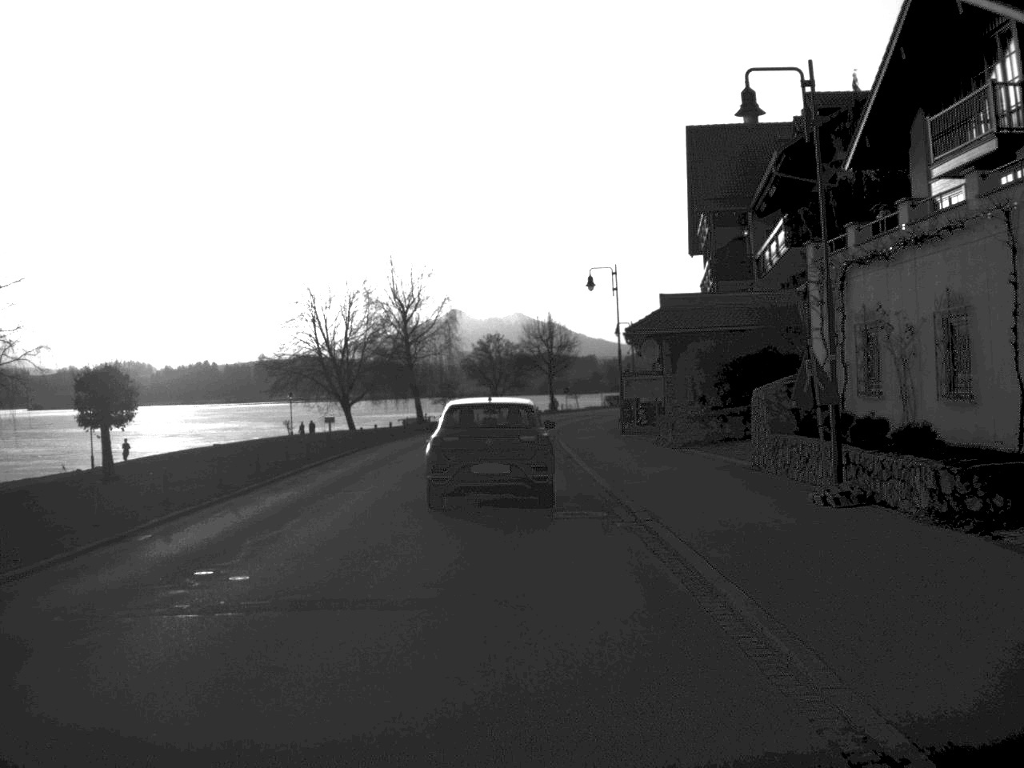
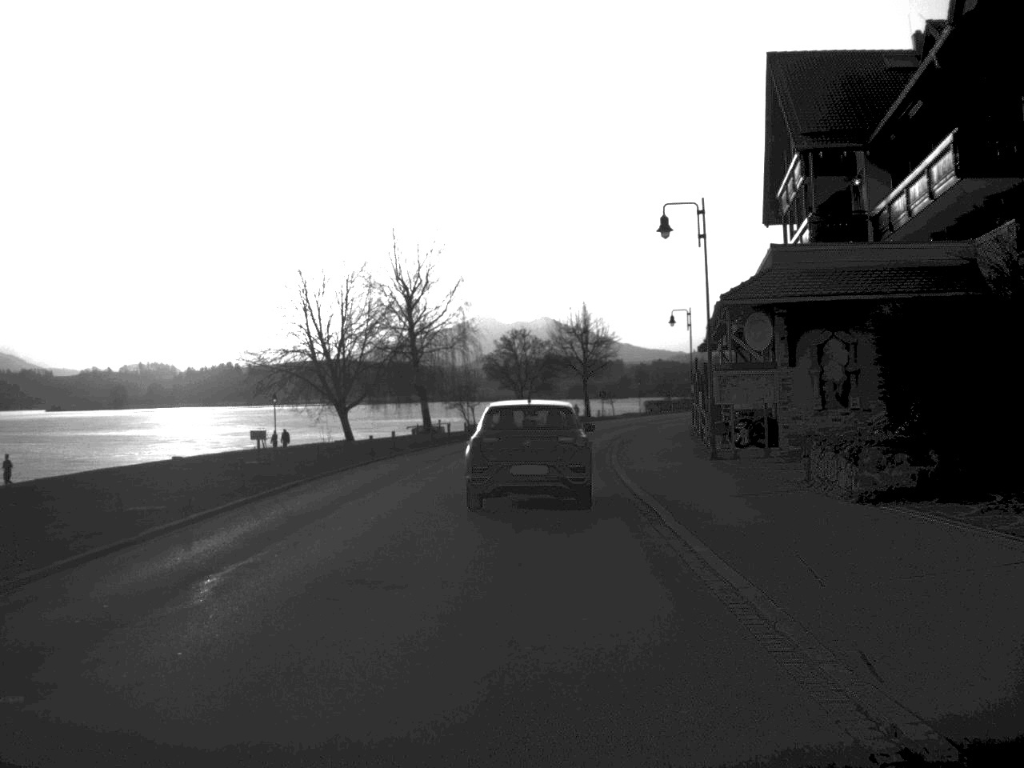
(-0.2, +15.3) m; -1°
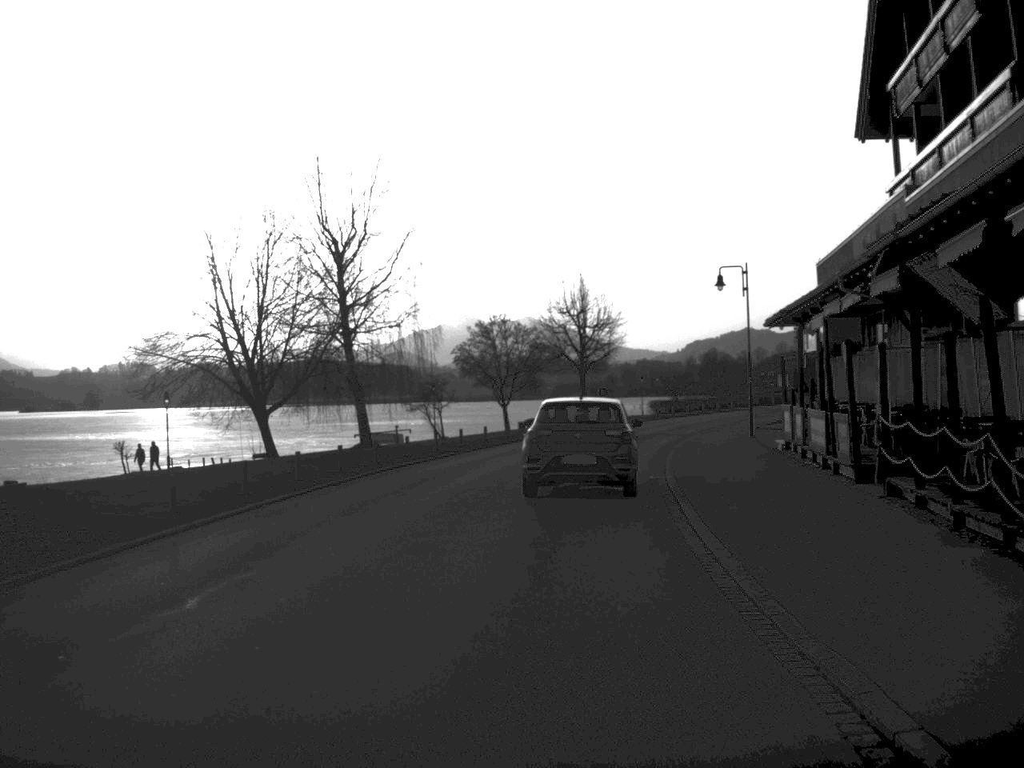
(+0.1, +20.1) m; +1°
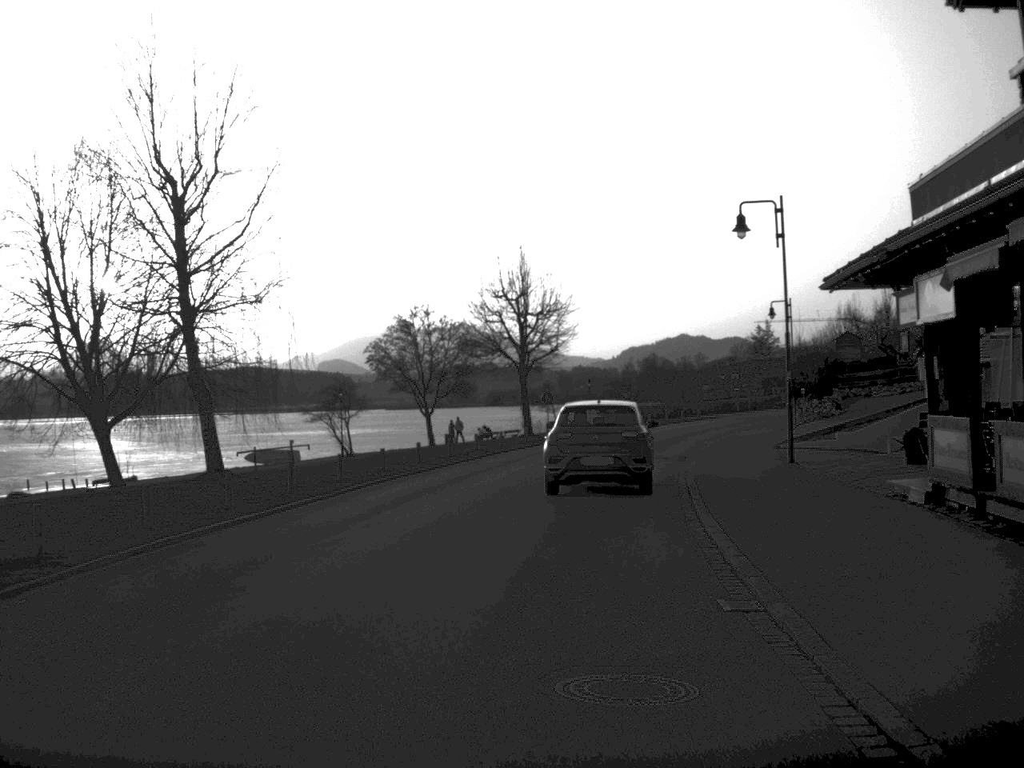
(+0.3, +14.9) m; +3°
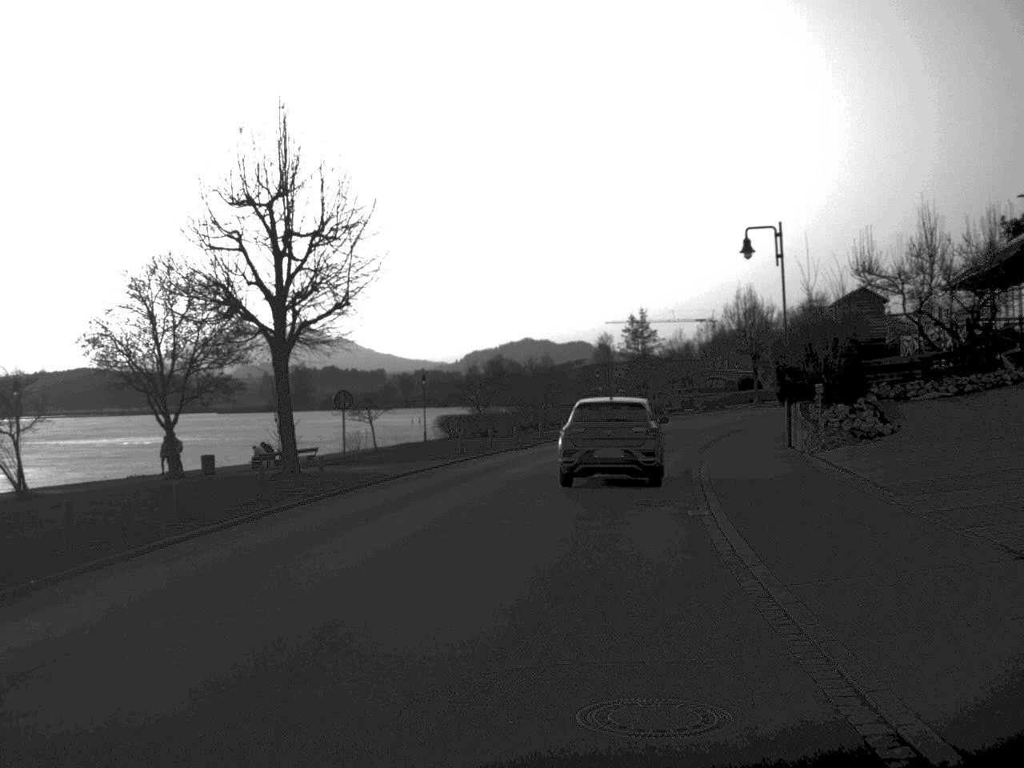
(+1.6, +26.6) m; +7°
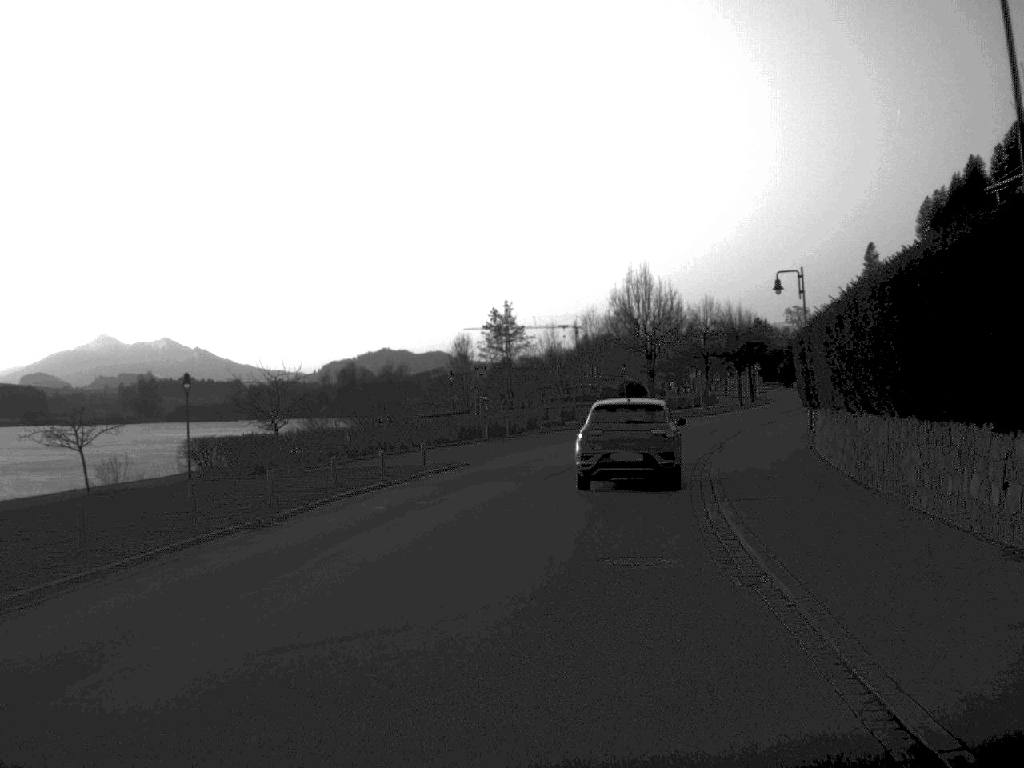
(+1.3, +22.8) m; +6°
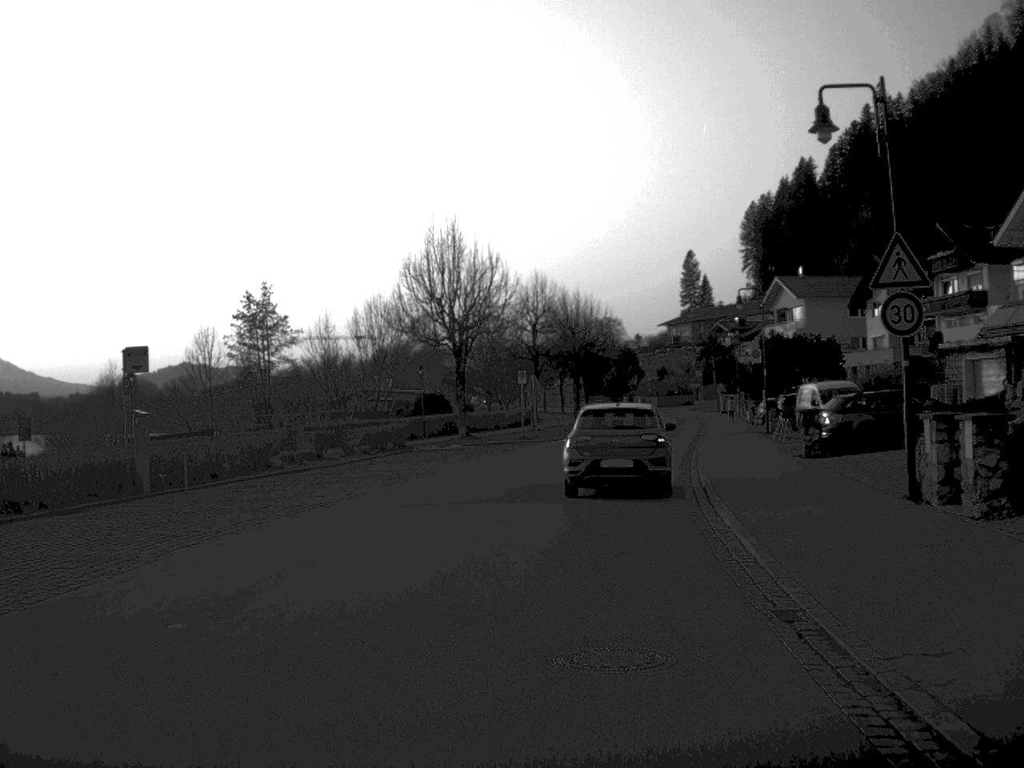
(+2.1, +28.5) m; +9°
